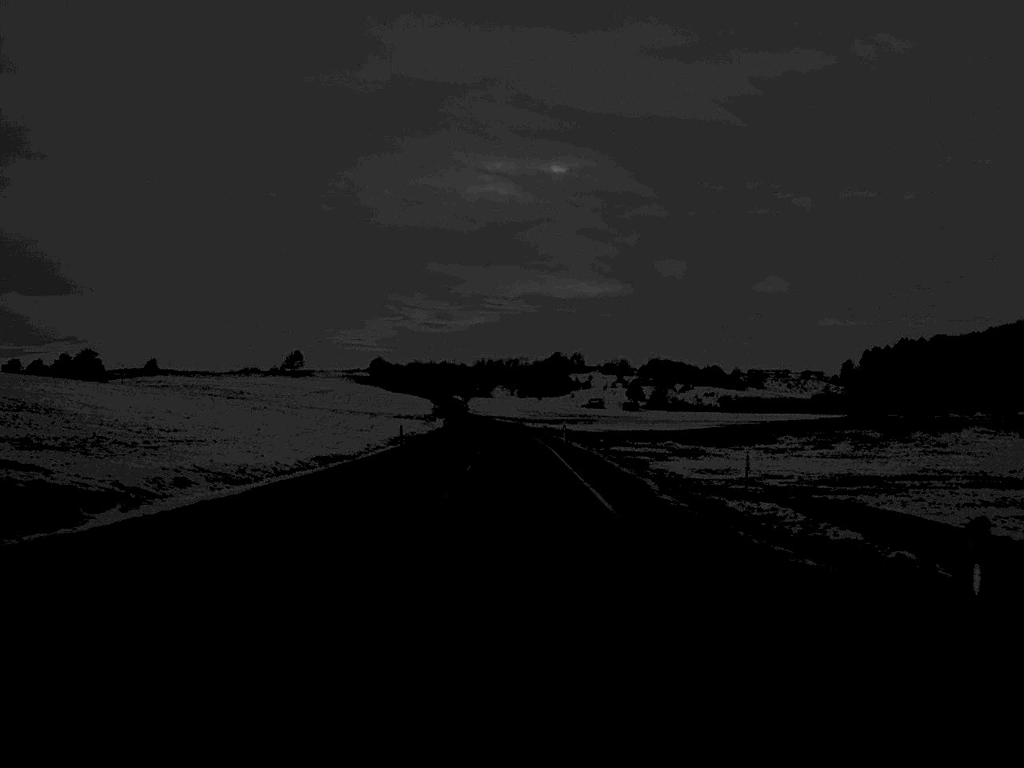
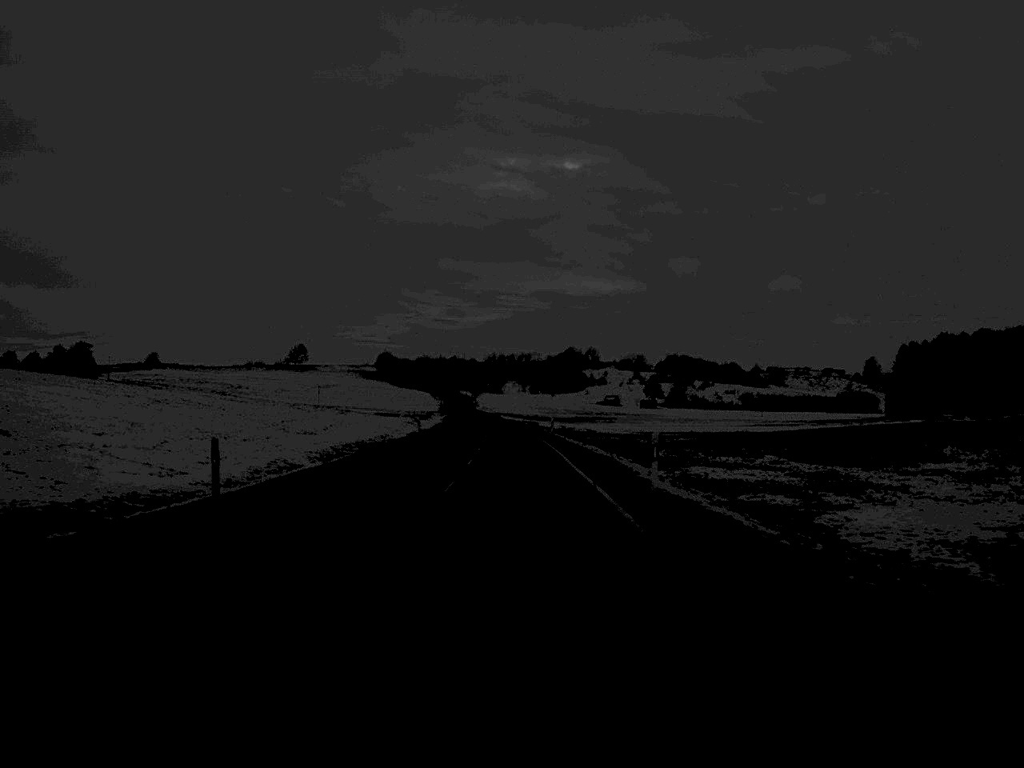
(-0.2, +35.6) m; -1°
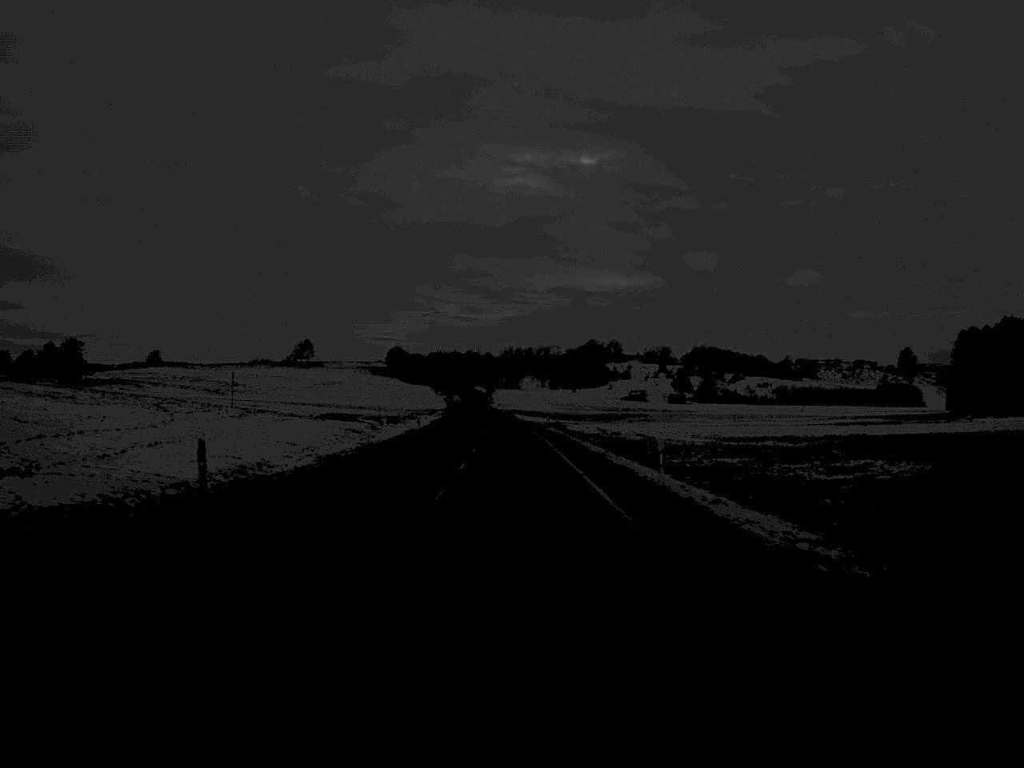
(-0.4, +50.1) m; -1°
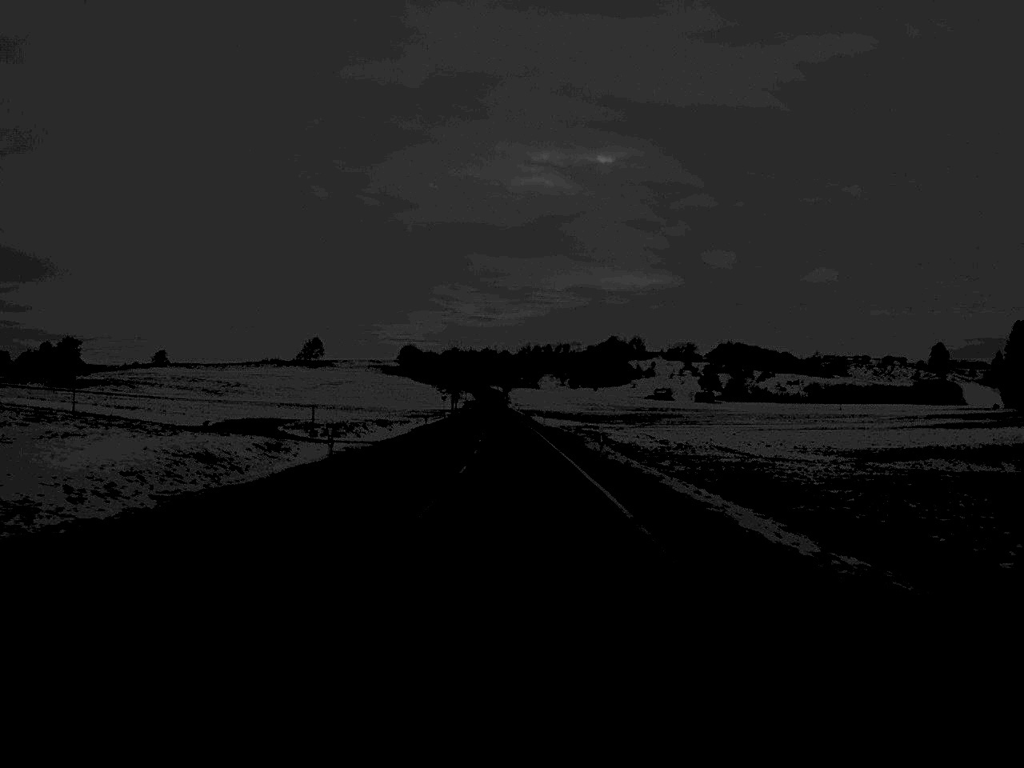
(-0.2, +36.8) m; -1°
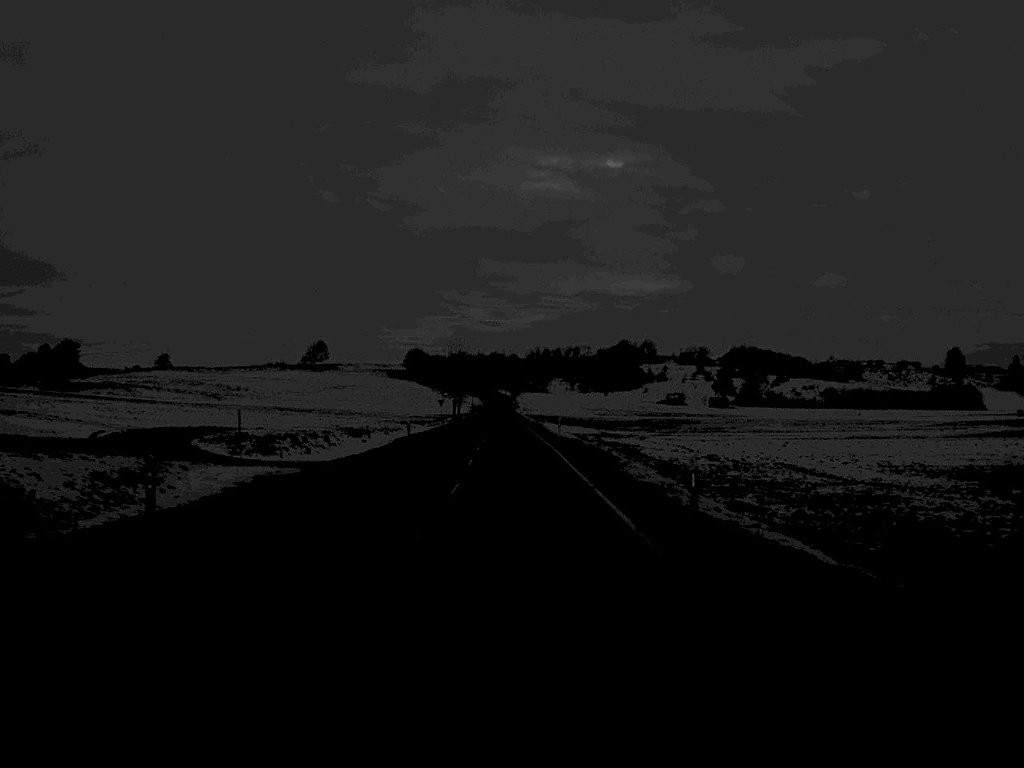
(-0.1, +17.0) m; 0°
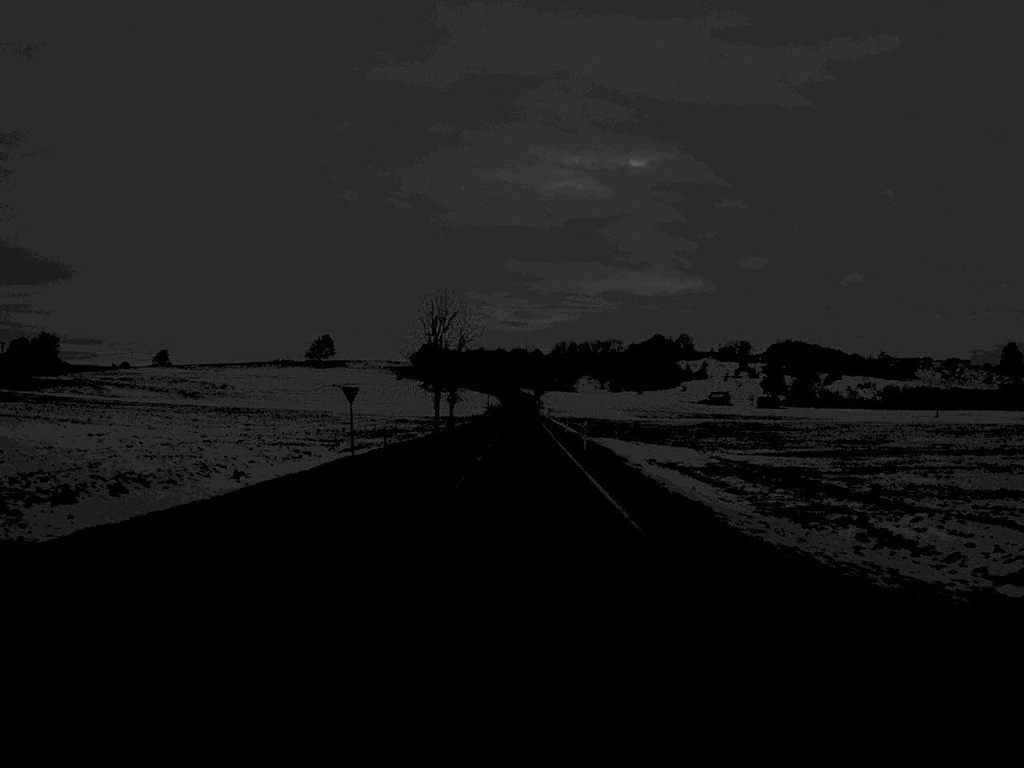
(-0.8, +70.7) m; -1°
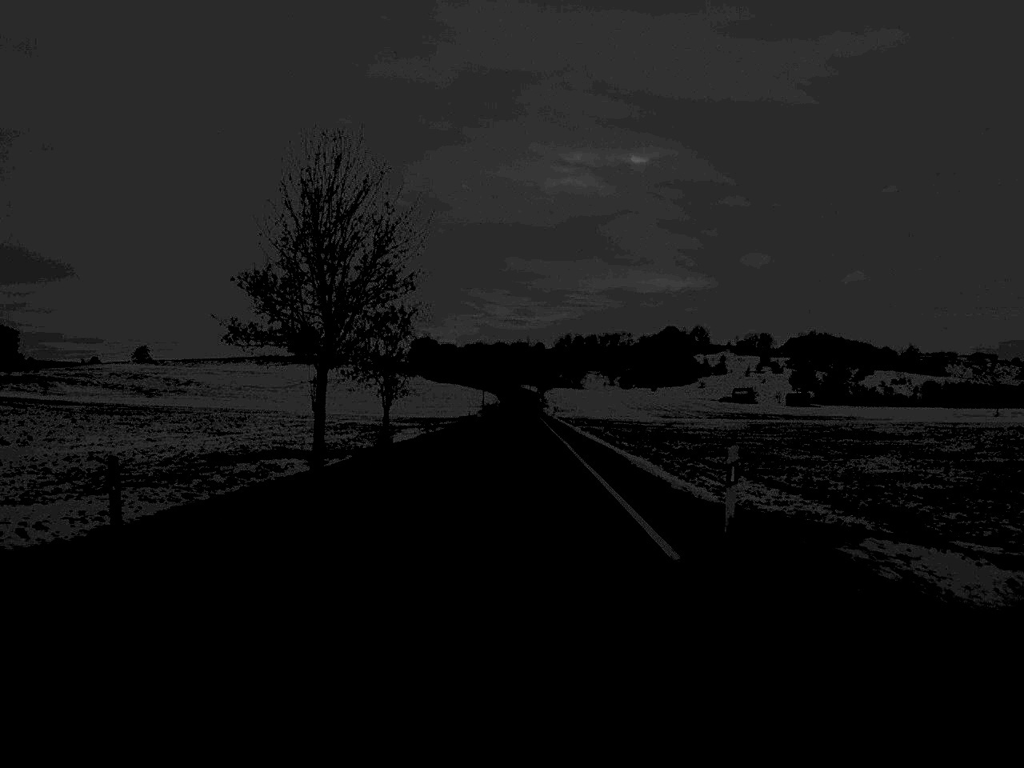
(0.0, +57.0) m; 0°
